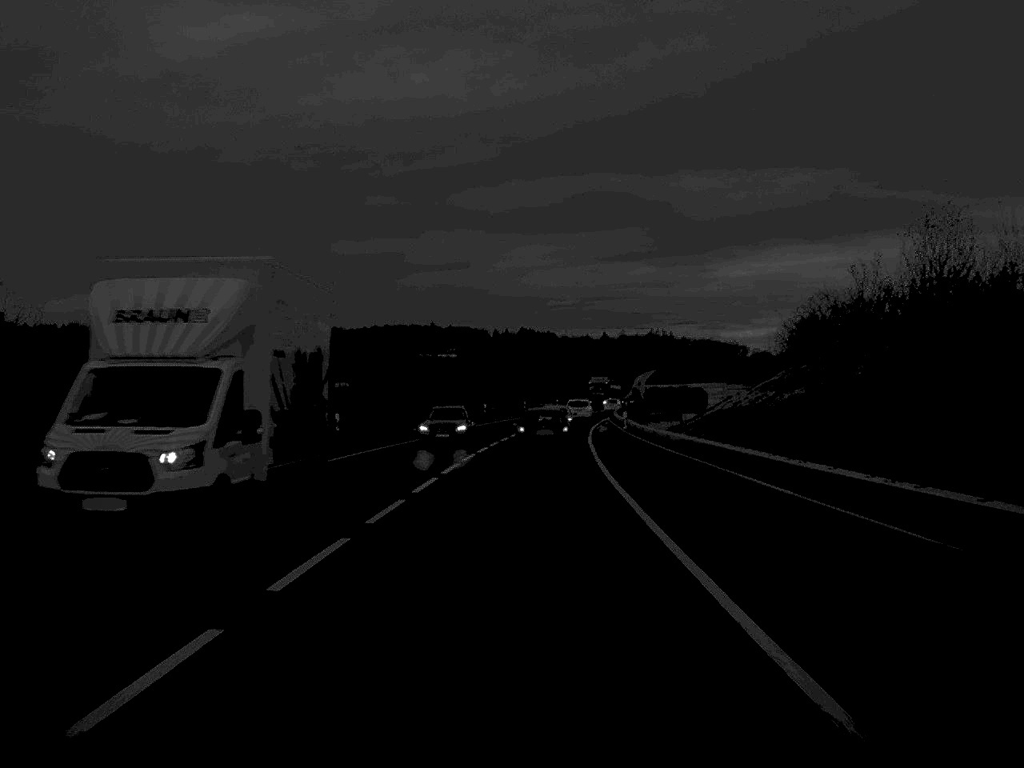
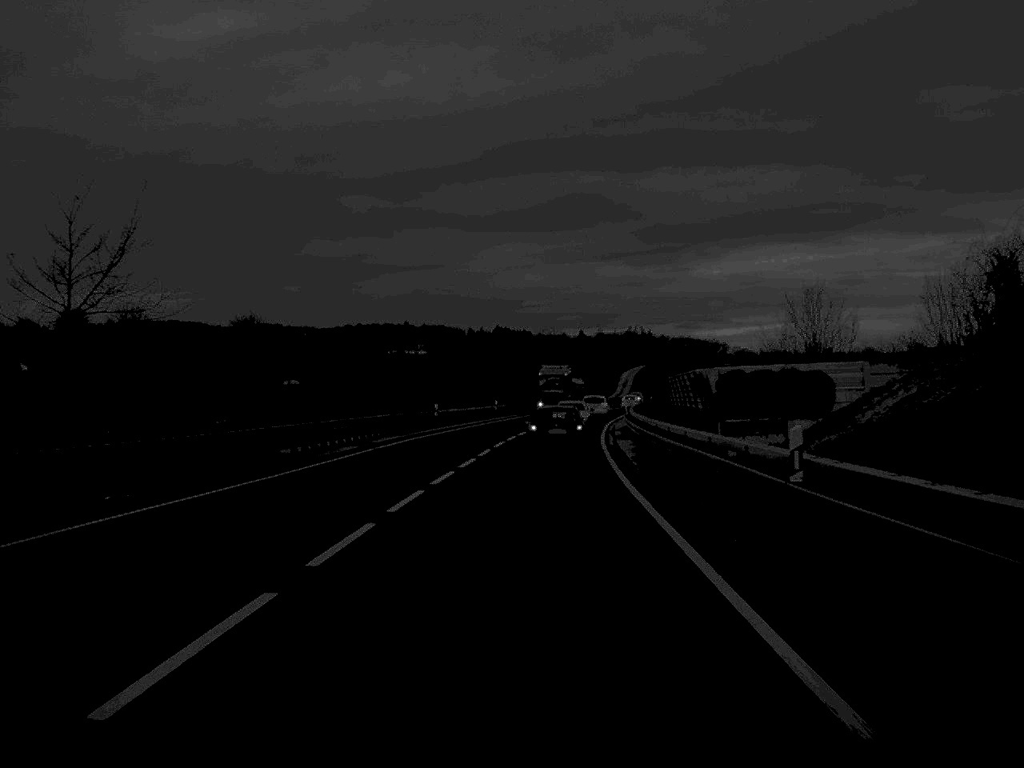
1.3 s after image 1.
(+0.3, +28.6) m; +1°
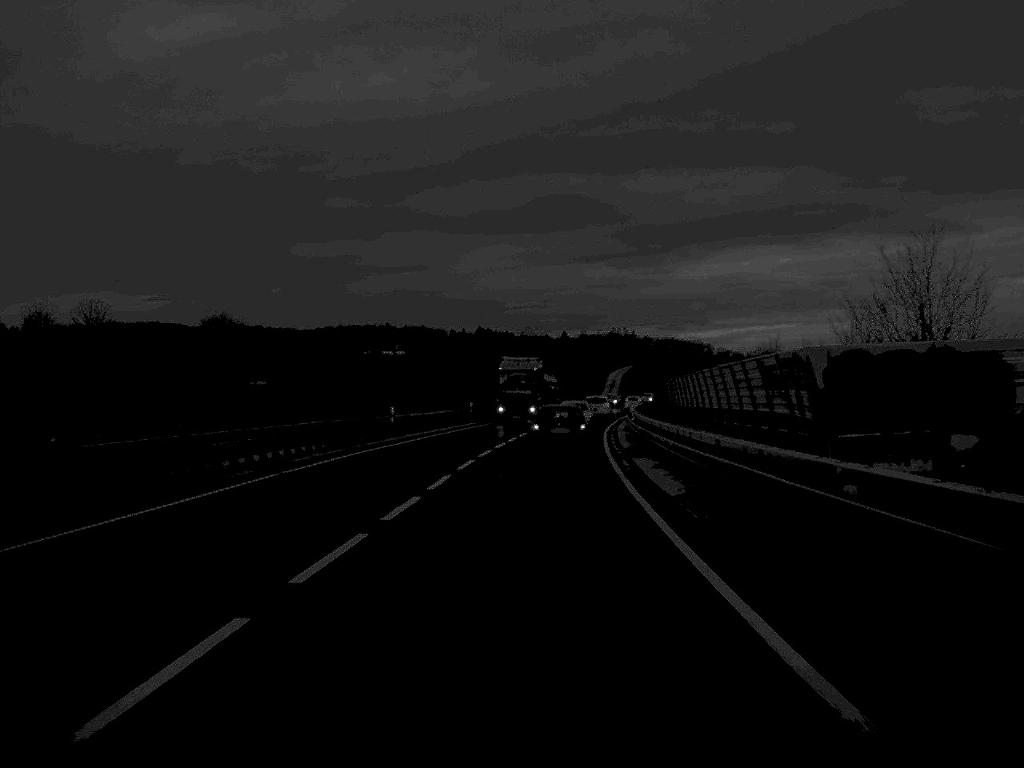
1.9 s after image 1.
(+0.1, +13.0) m; +1°
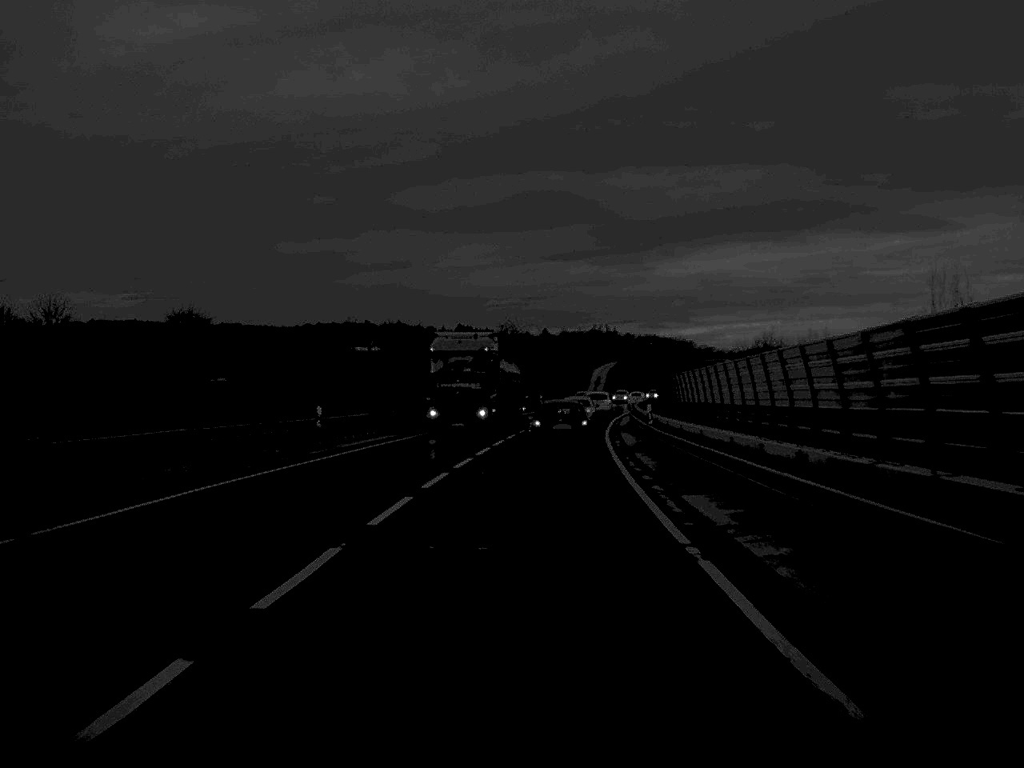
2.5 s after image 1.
(+0.1, +13.6) m; +1°
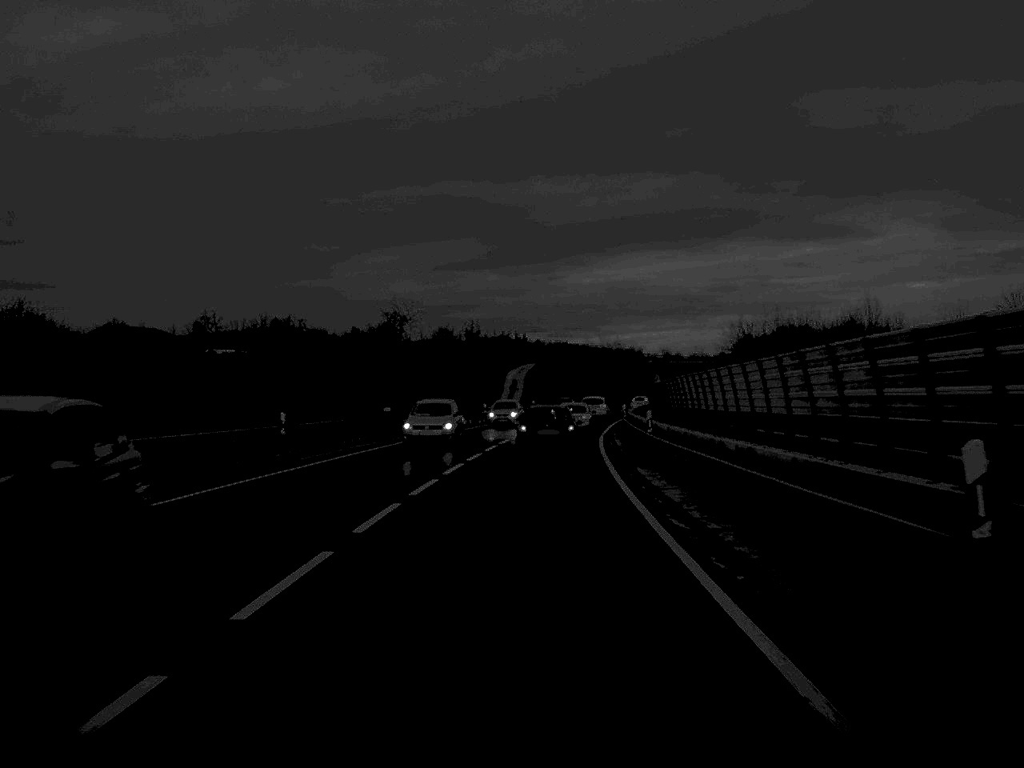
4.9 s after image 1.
(+1.9, +54.3) m; +4°
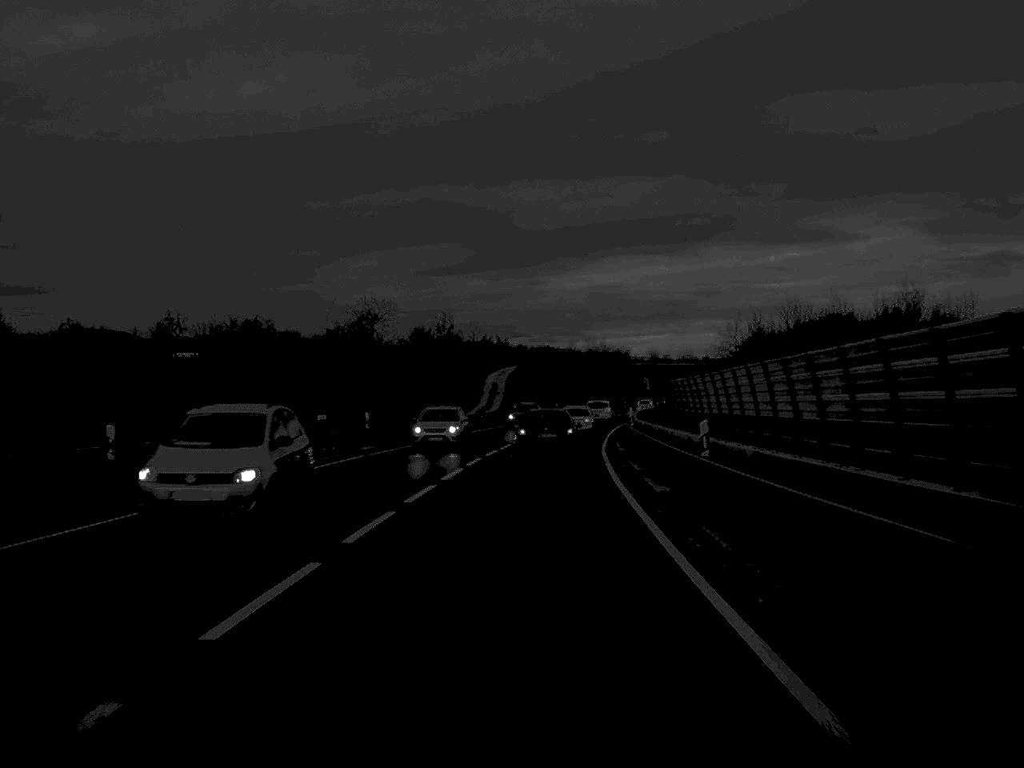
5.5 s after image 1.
(+0.1, +12.7) m; +1°
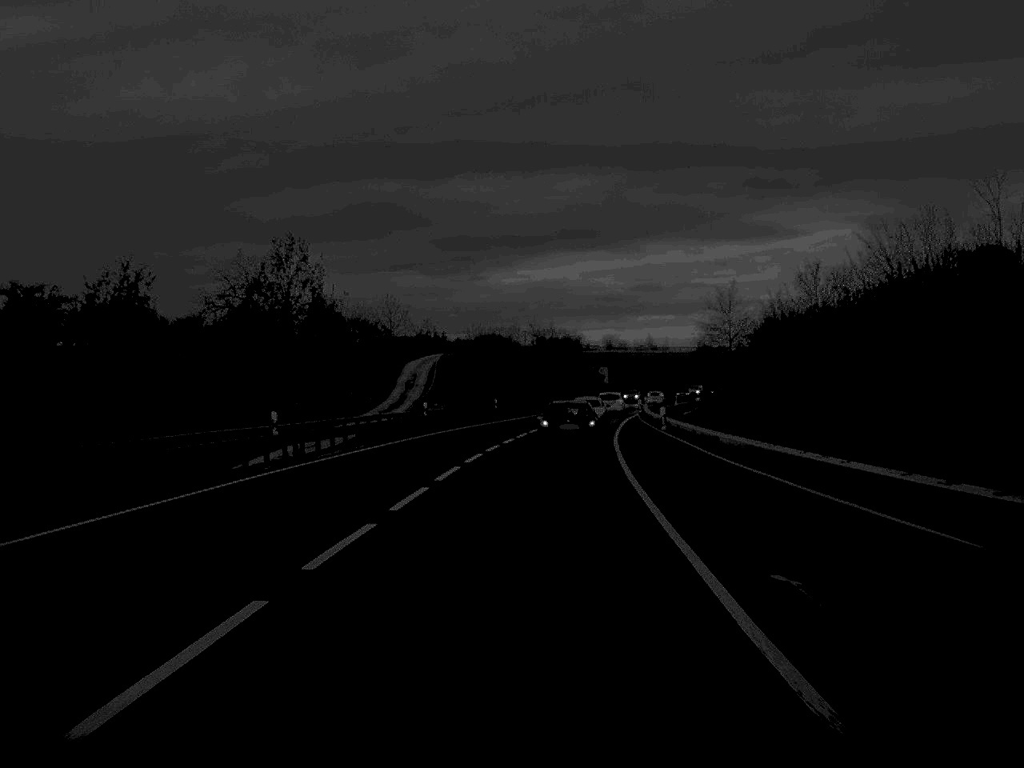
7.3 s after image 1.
(+0.9, +38.9) m; +3°
